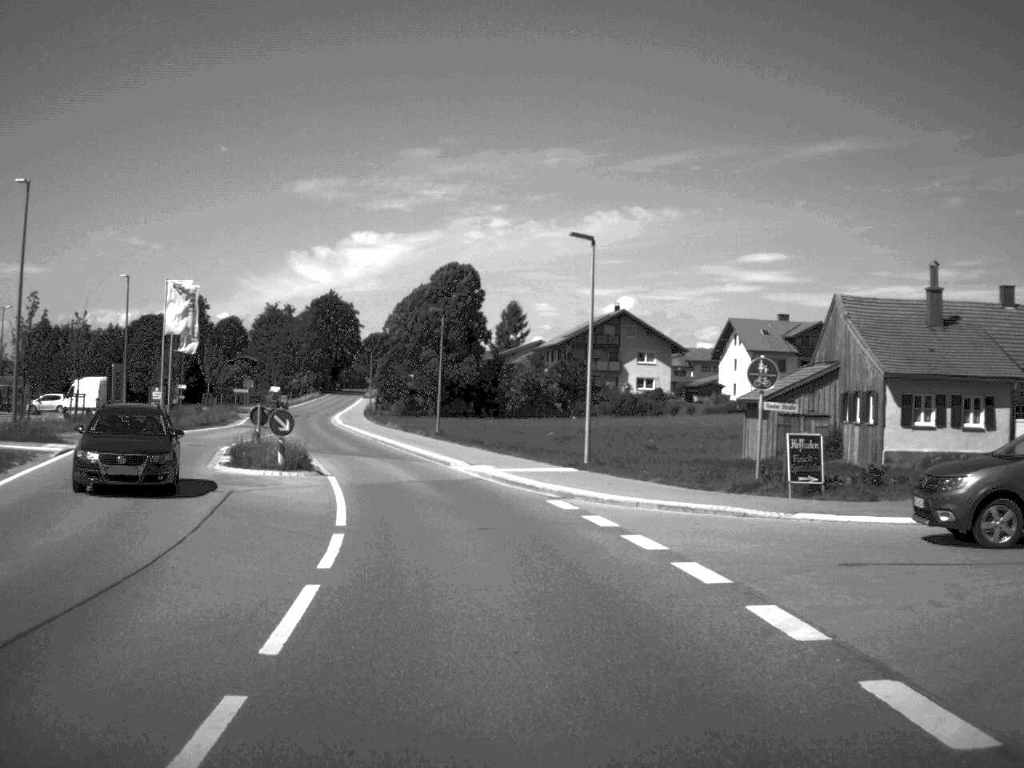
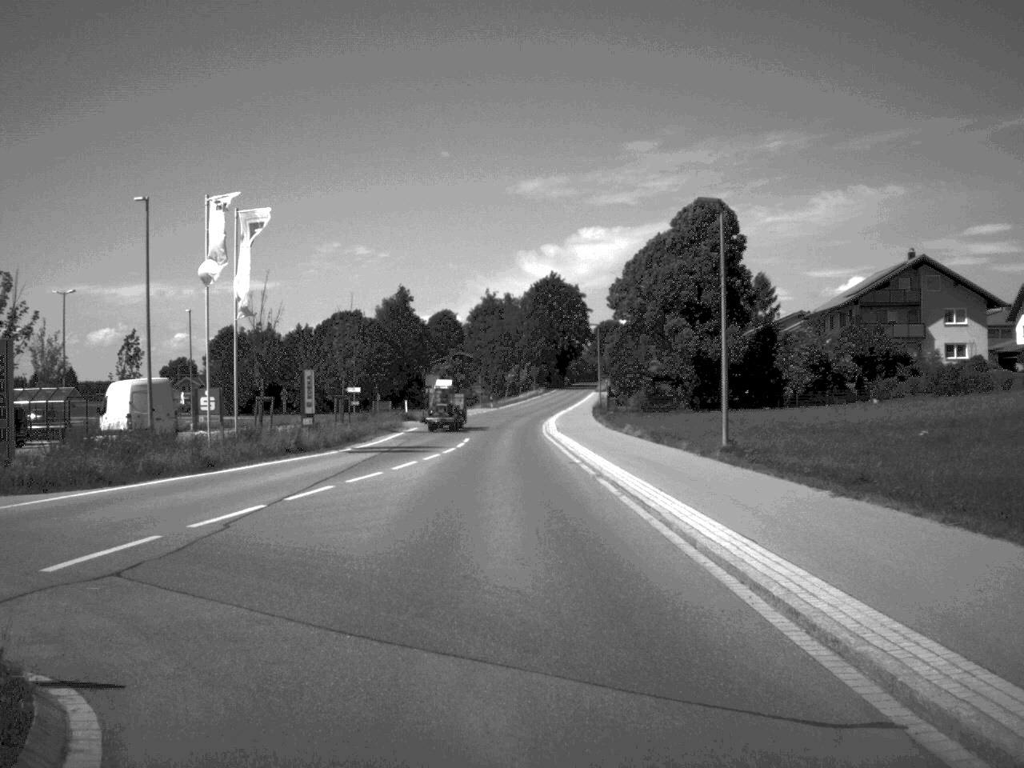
(-3.1, +31.2) m; -11°
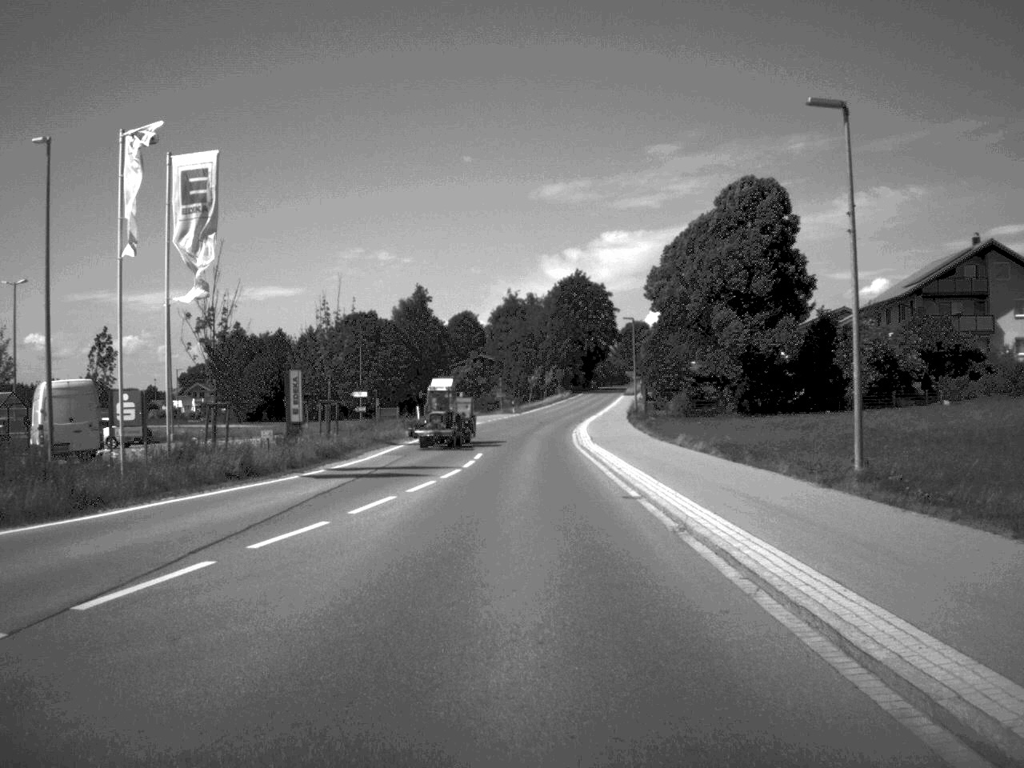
(-0.1, +10.4) m; -1°
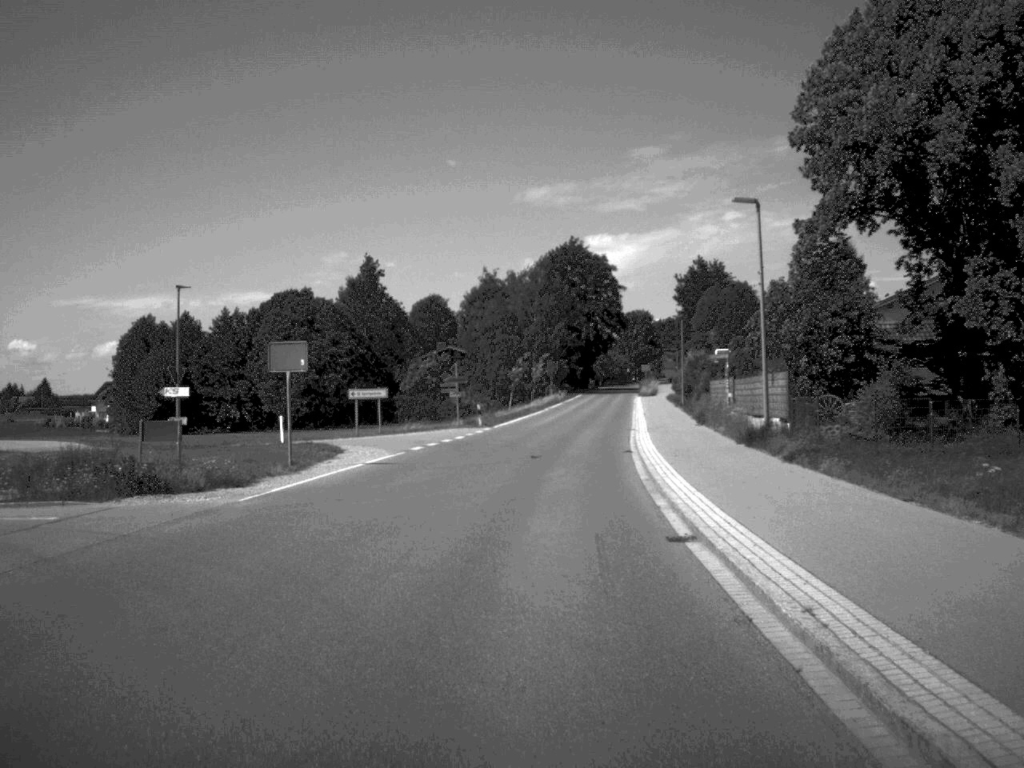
(+0.2, +46.4) m; +1°
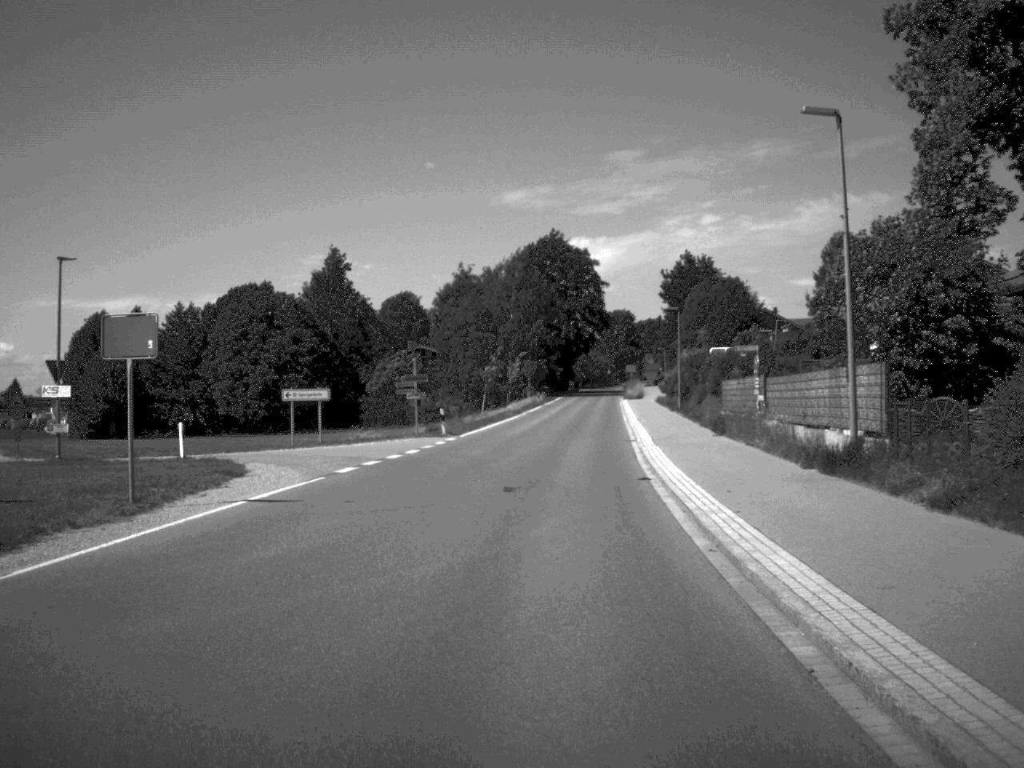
(+0.1, +10.5) m; +1°
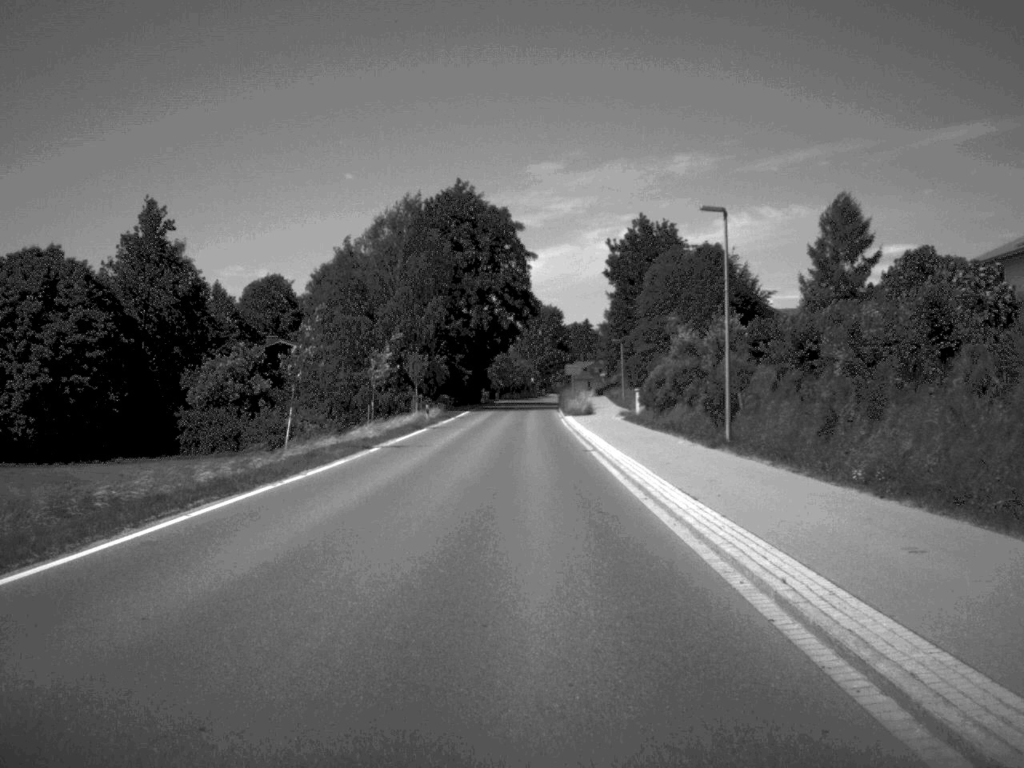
(+1.7, +43.1) m; +3°
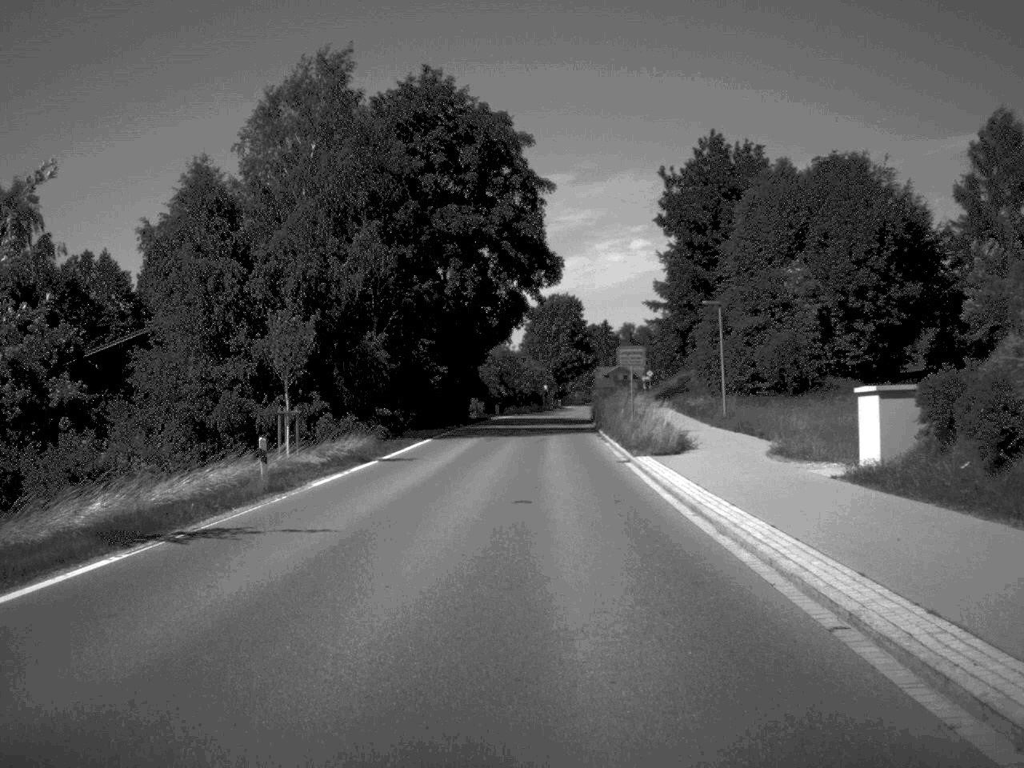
(-0.2, +42.8) m; -1°
